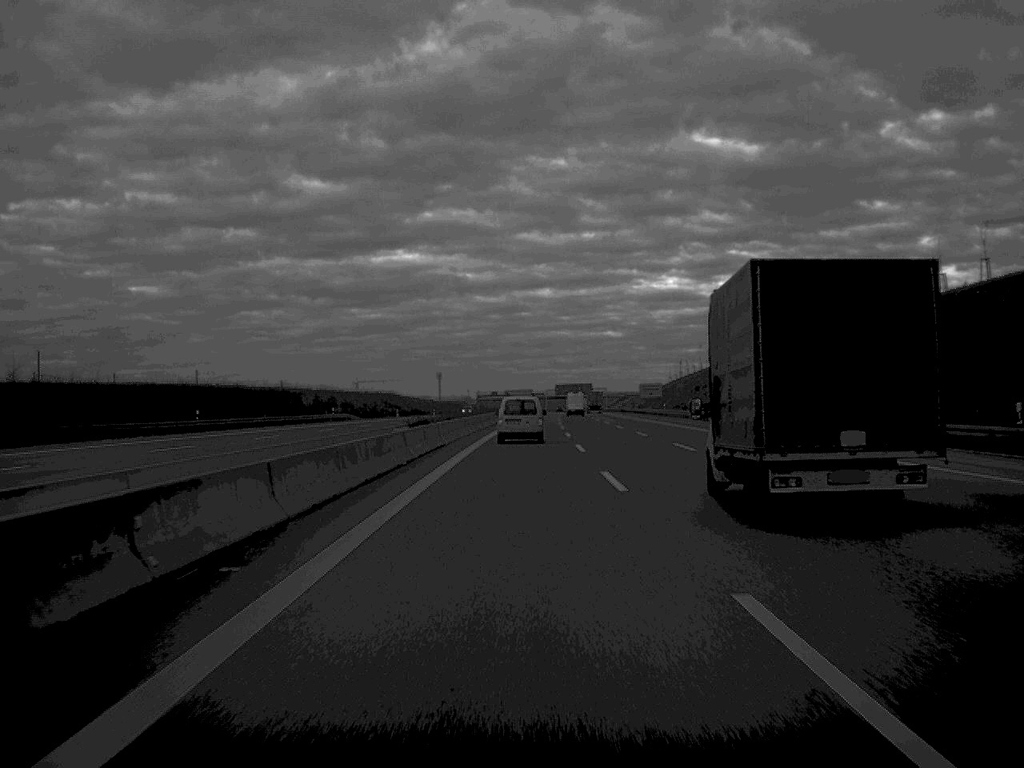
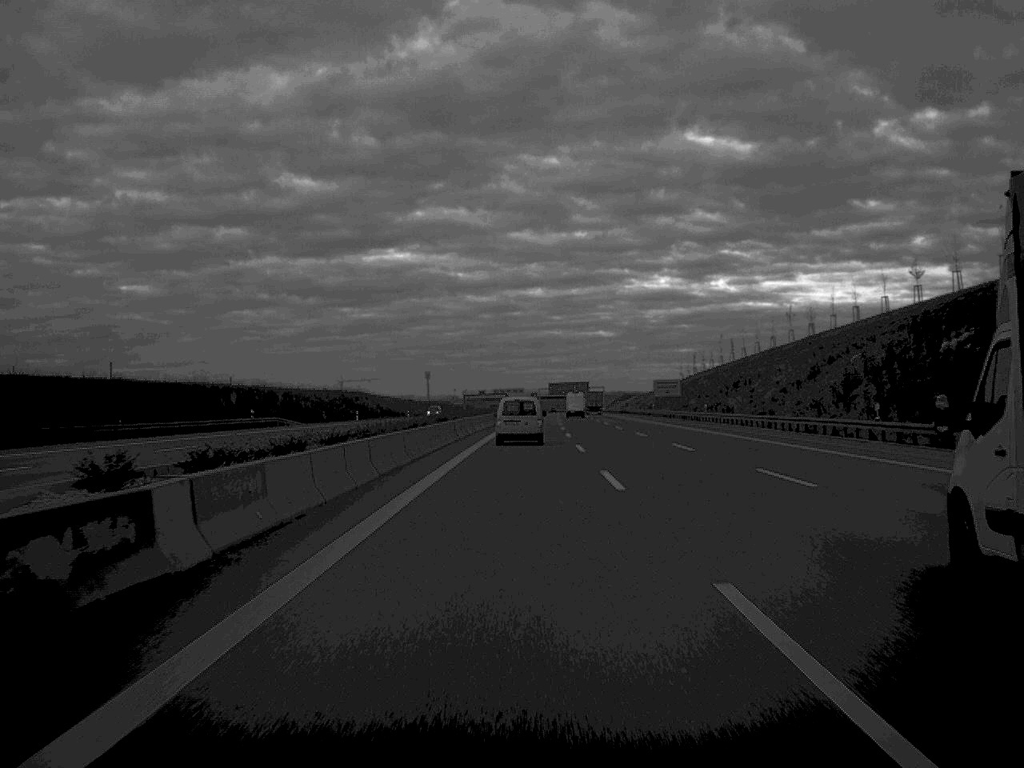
(+0.1, +34.9) m; 0°
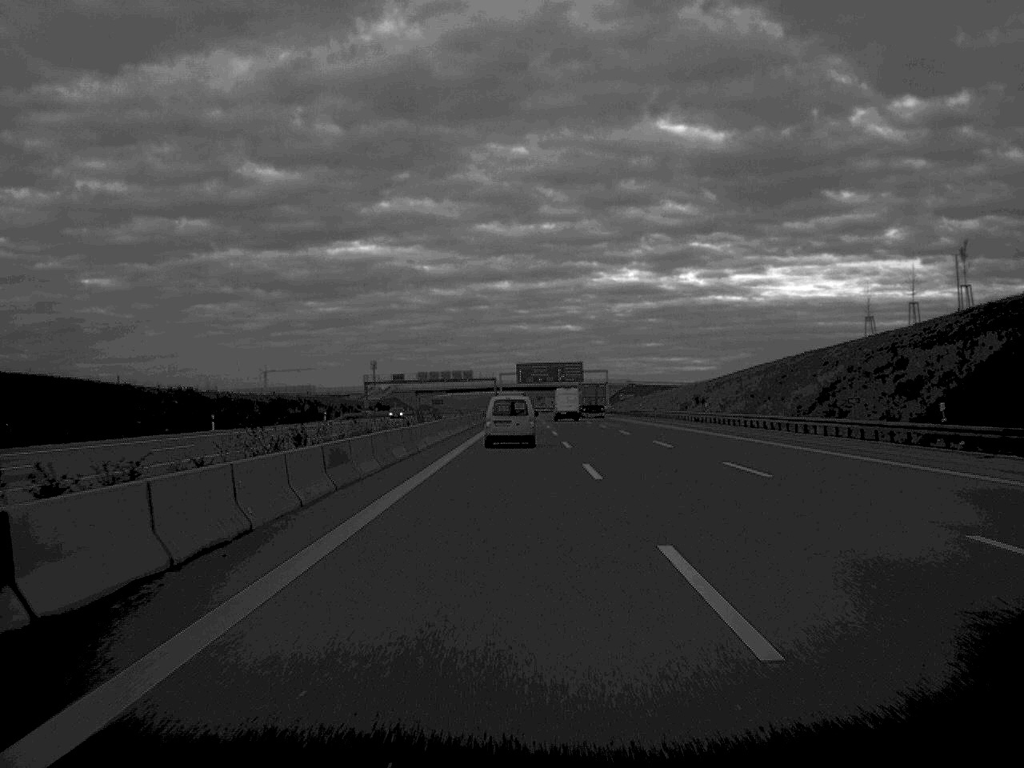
(+2.3, +158.0) m; +1°
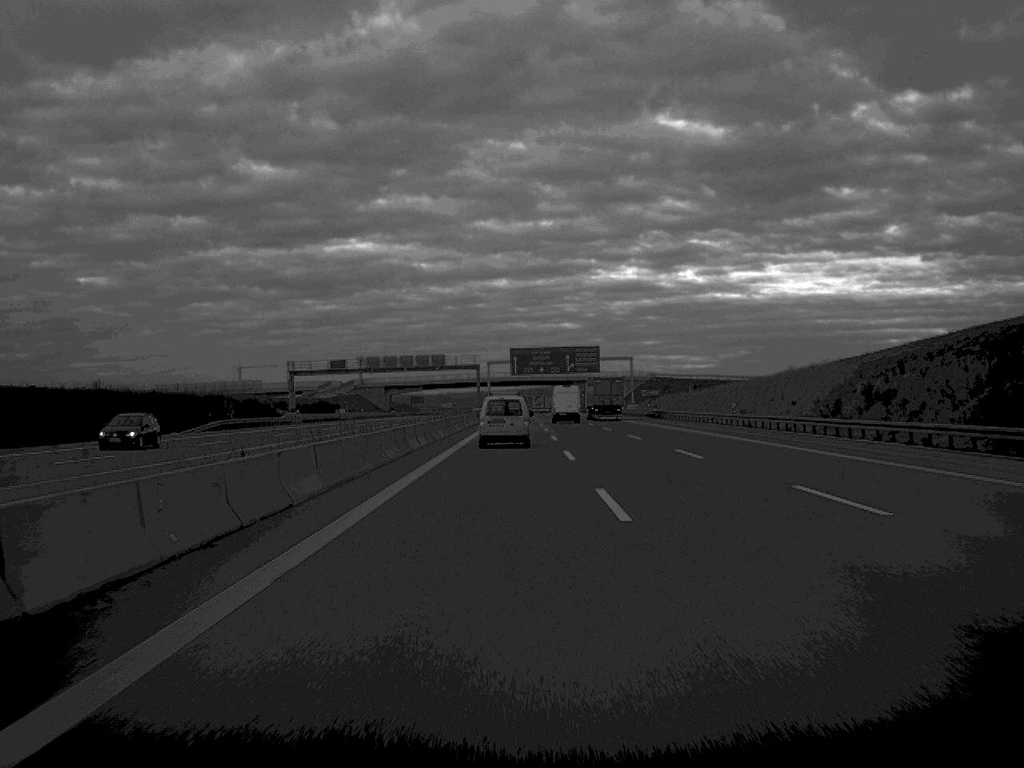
(+0.1, +62.5) m; 0°
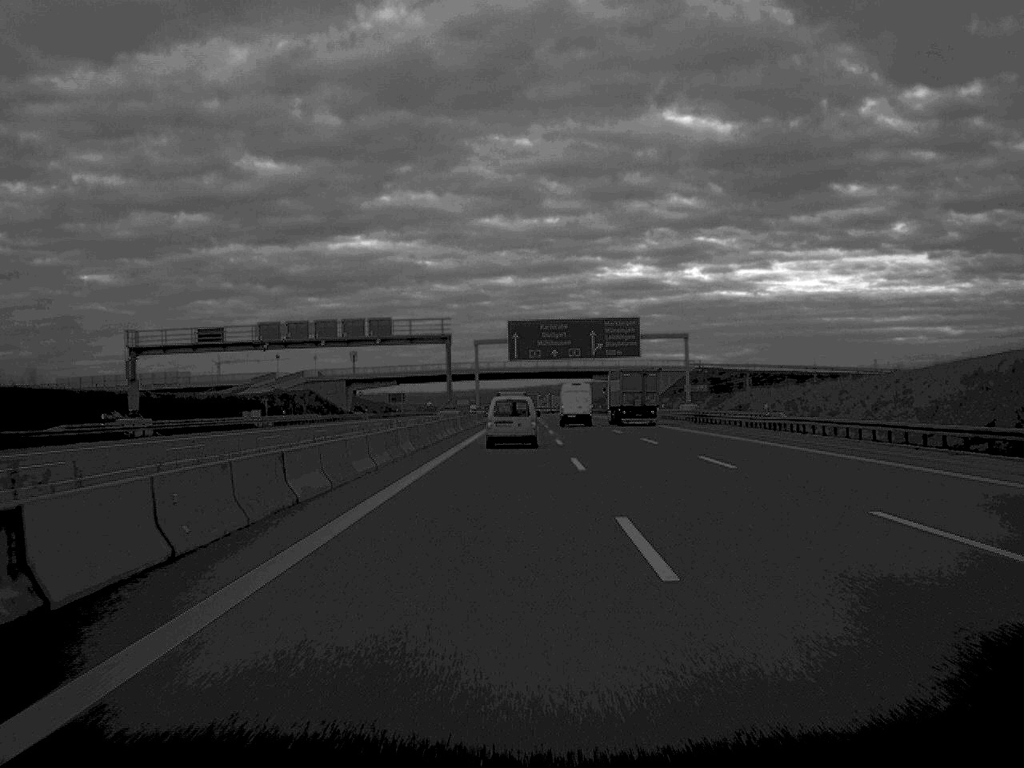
(-0.1, +59.4) m; 0°
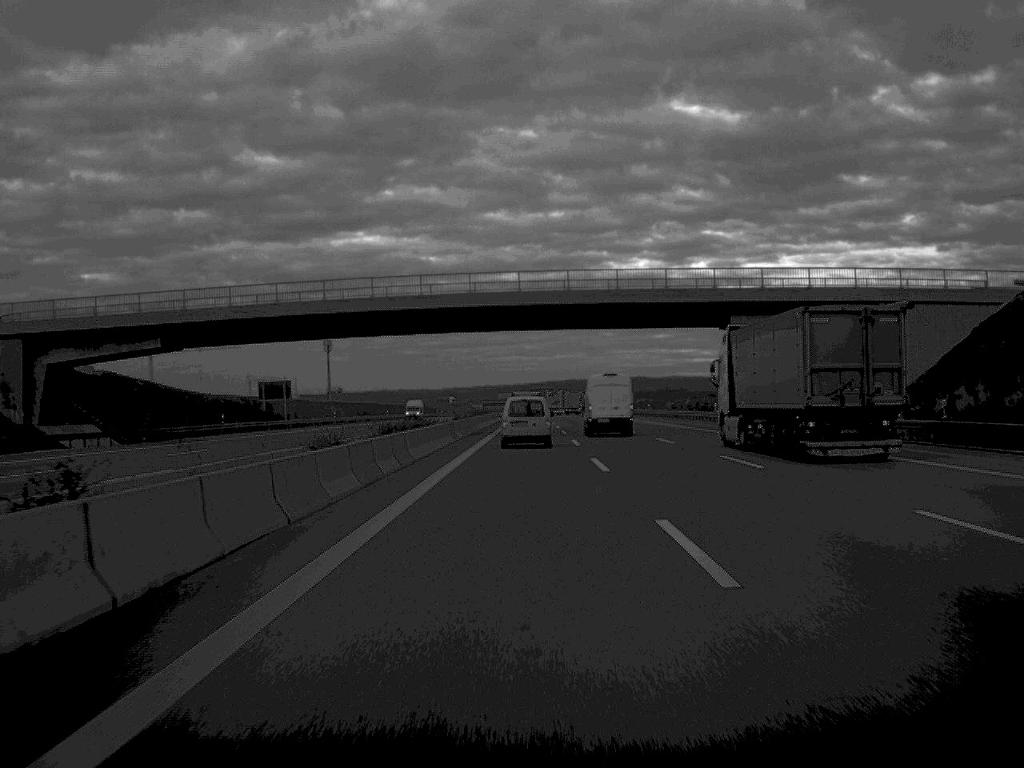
(-0.3, +125.3) m; 0°
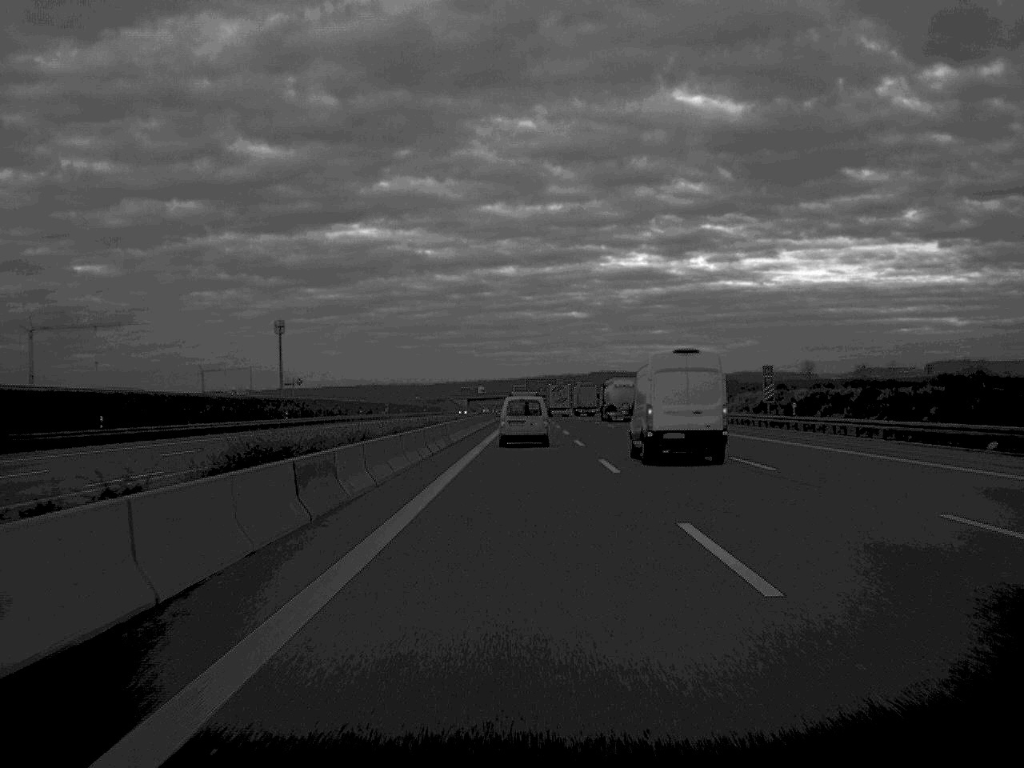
(+0.3, +125.4) m; 0°
